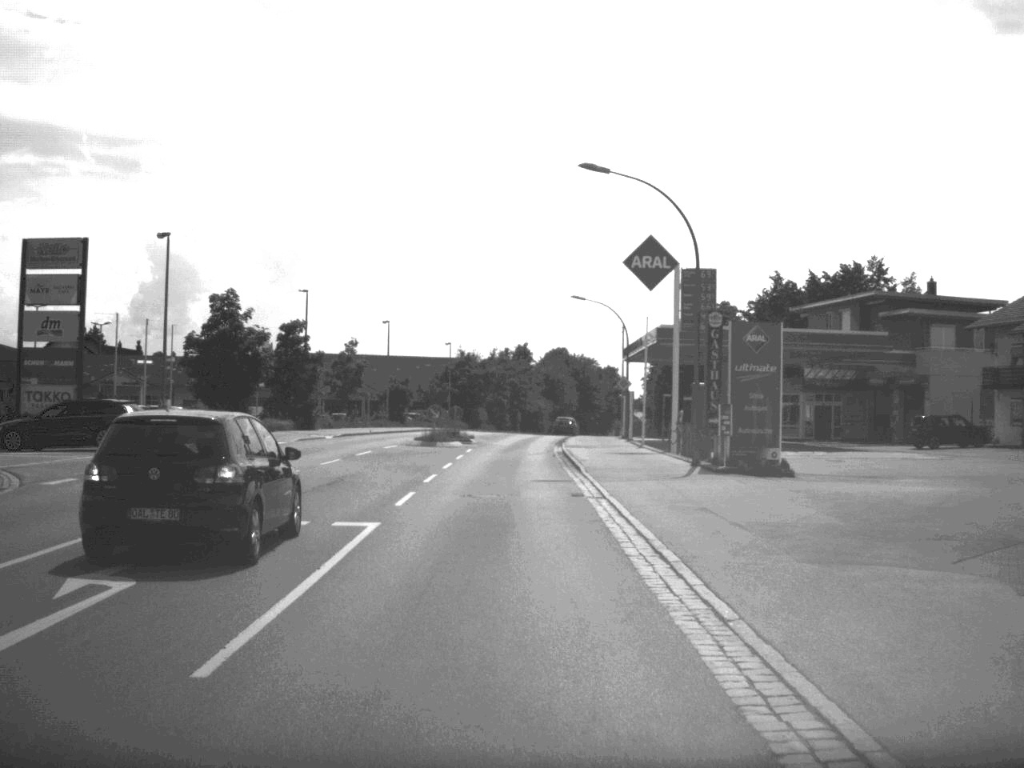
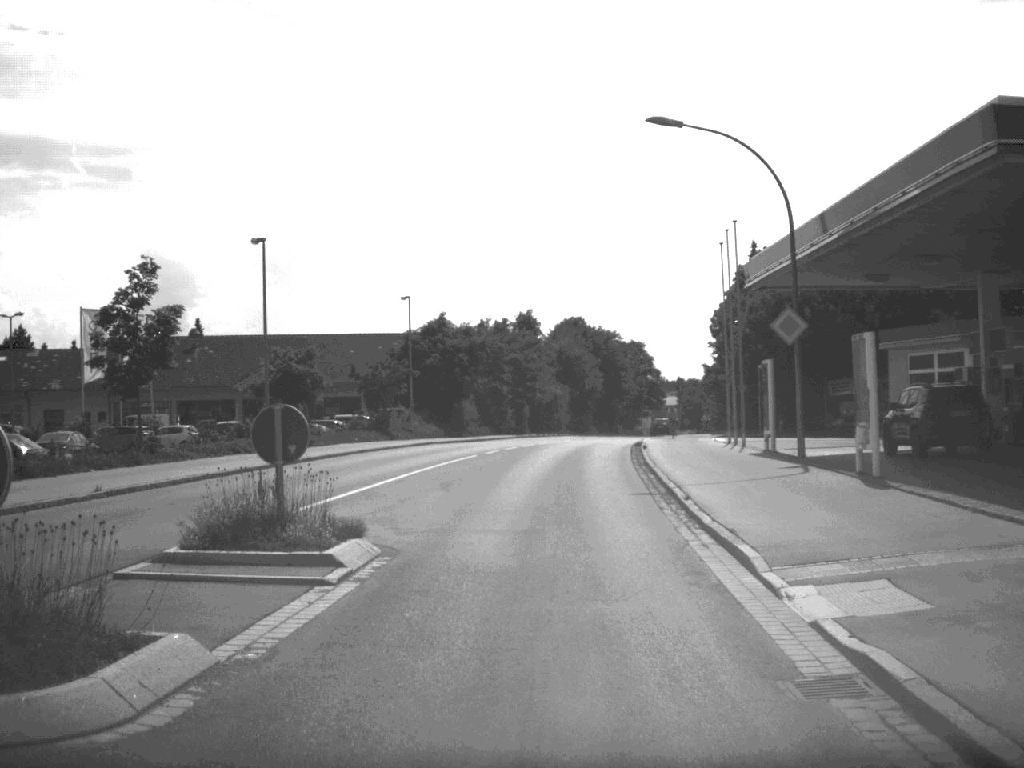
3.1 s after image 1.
(-0.5, +40.4) m; 0°
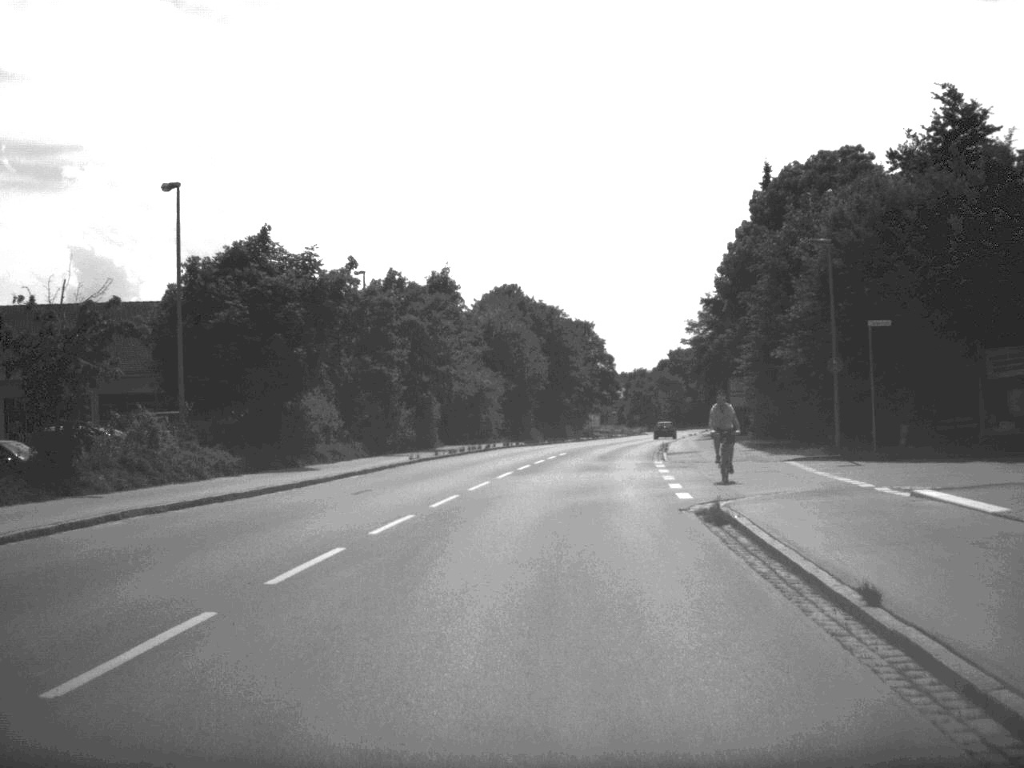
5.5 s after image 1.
(+0.8, +32.1) m; +3°
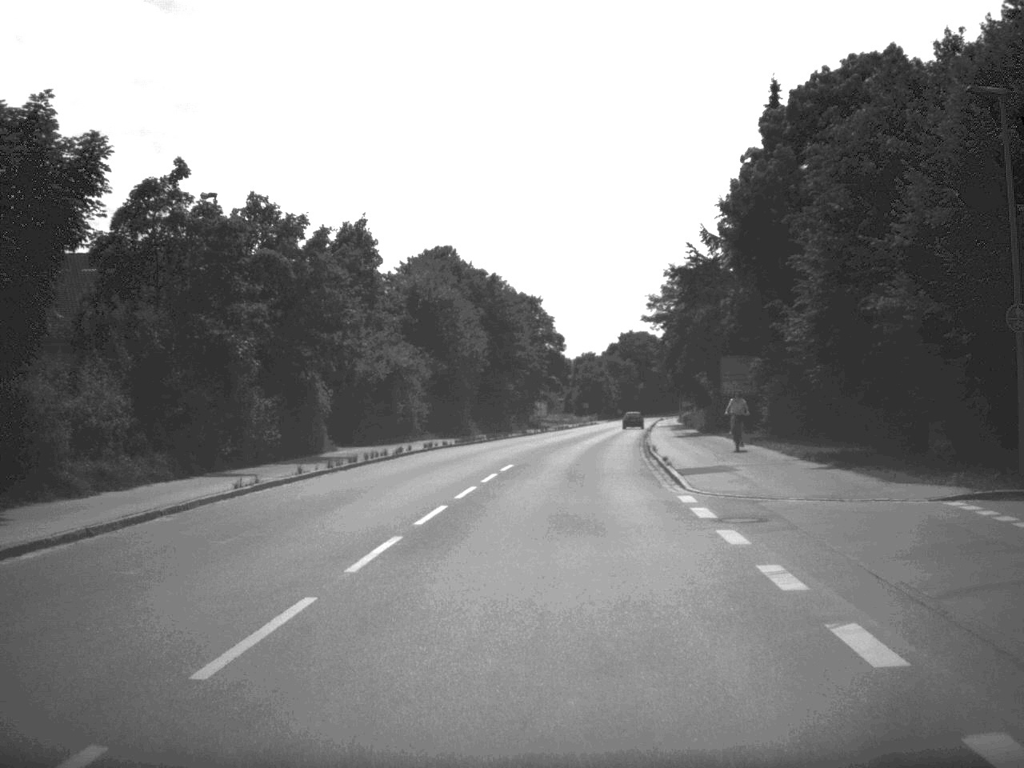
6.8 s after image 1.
(+0.4, +16.9) m; +3°
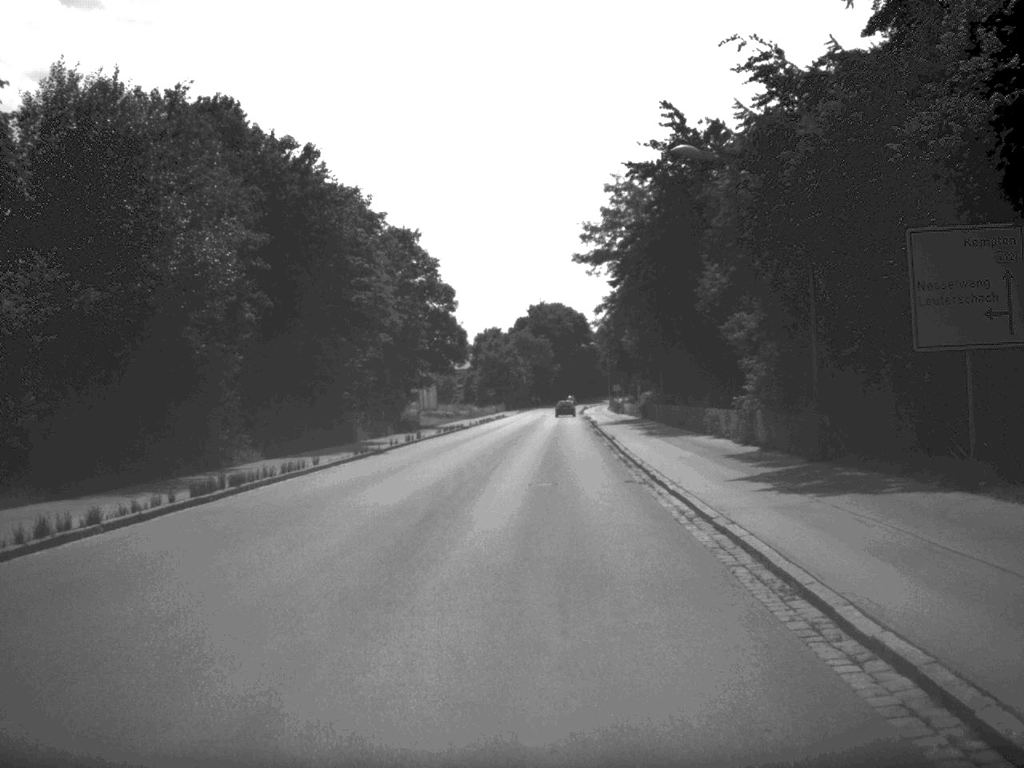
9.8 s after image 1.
(+1.8, +40.1) m; +4°
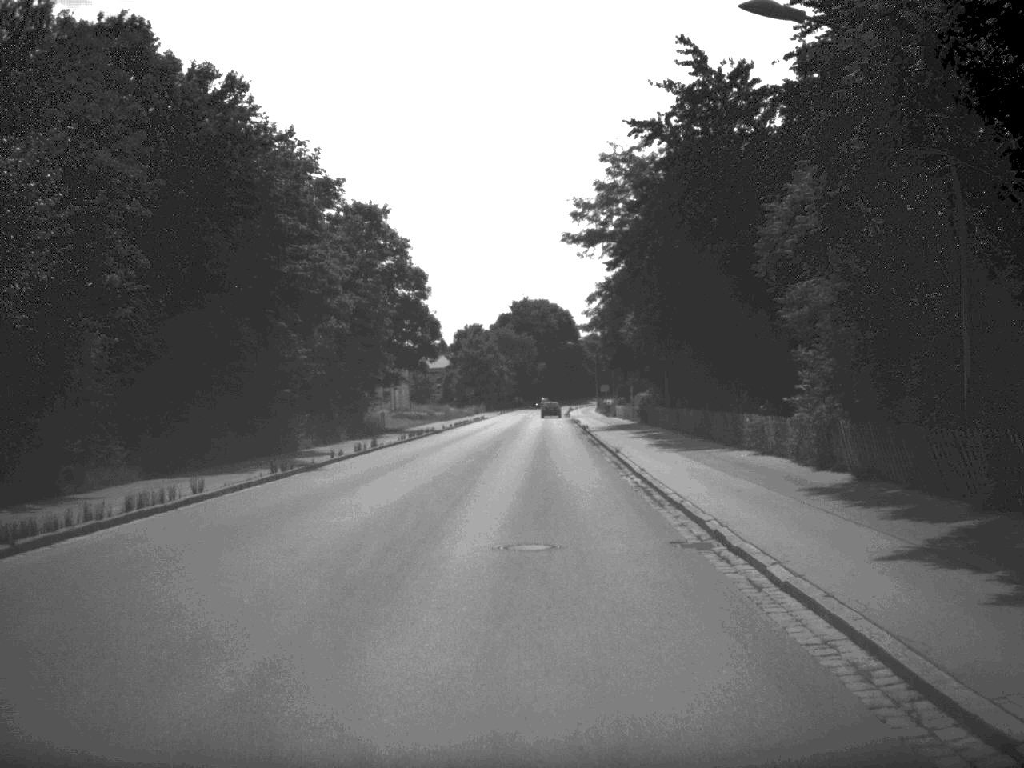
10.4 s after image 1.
(+0.1, +9.7) m; +1°
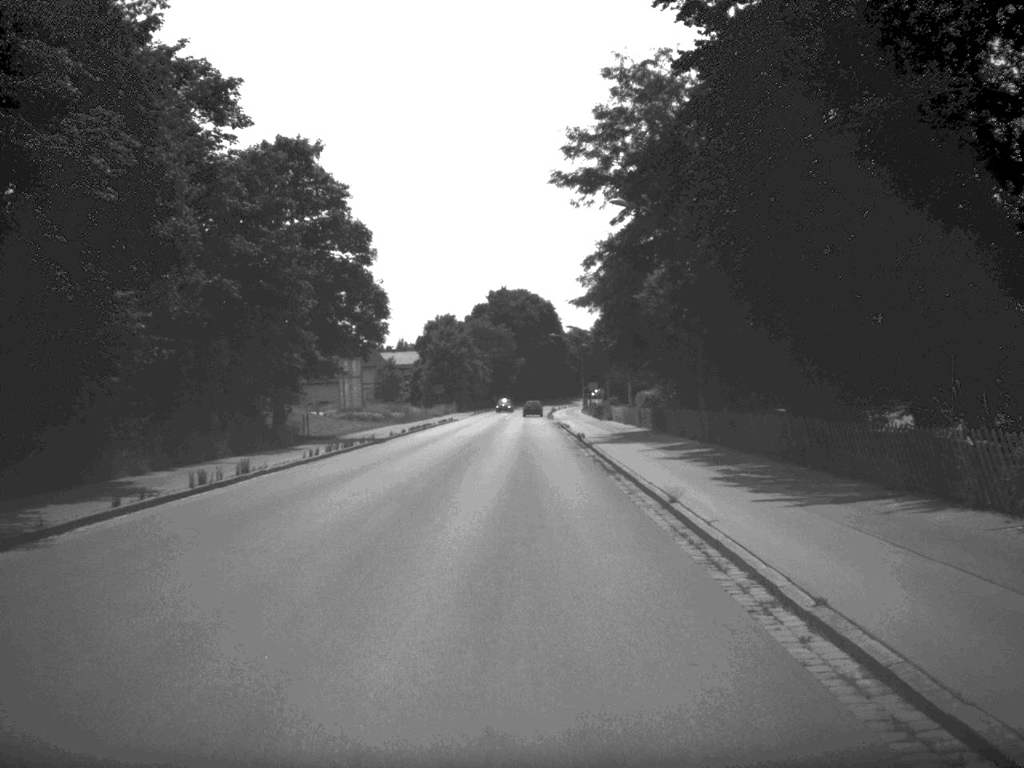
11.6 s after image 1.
(+0.1, +16.9) m; +1°
